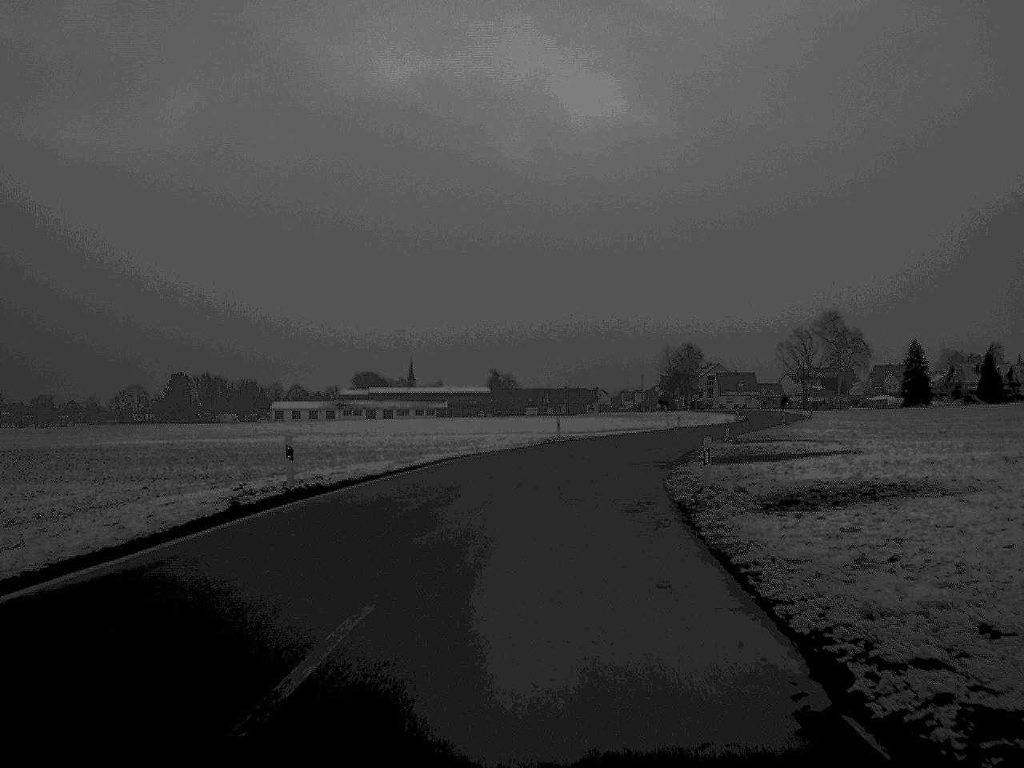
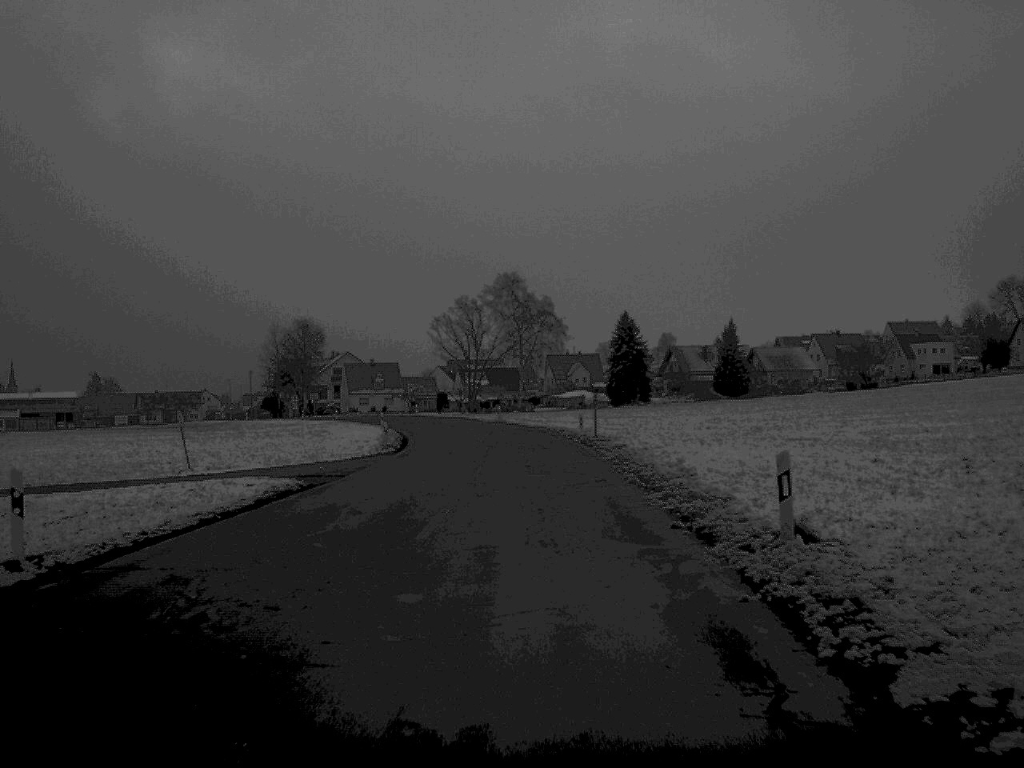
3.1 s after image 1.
(+11.8, +75.1) m; +16°
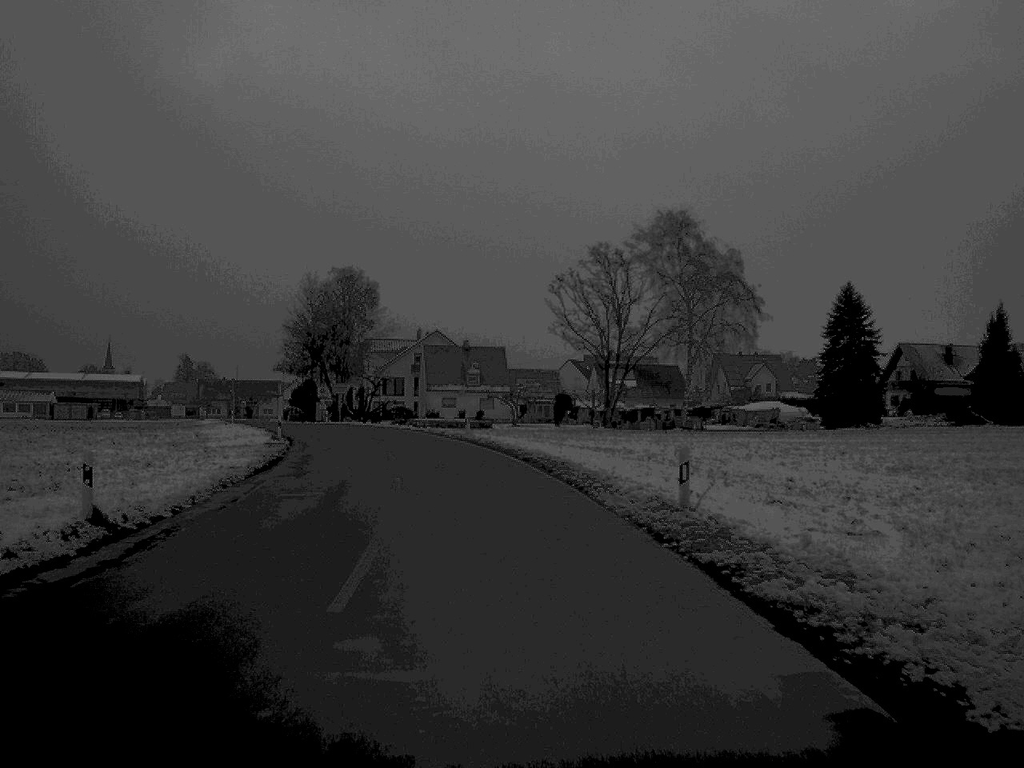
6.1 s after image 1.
(-1.8, +64.3) m; -7°
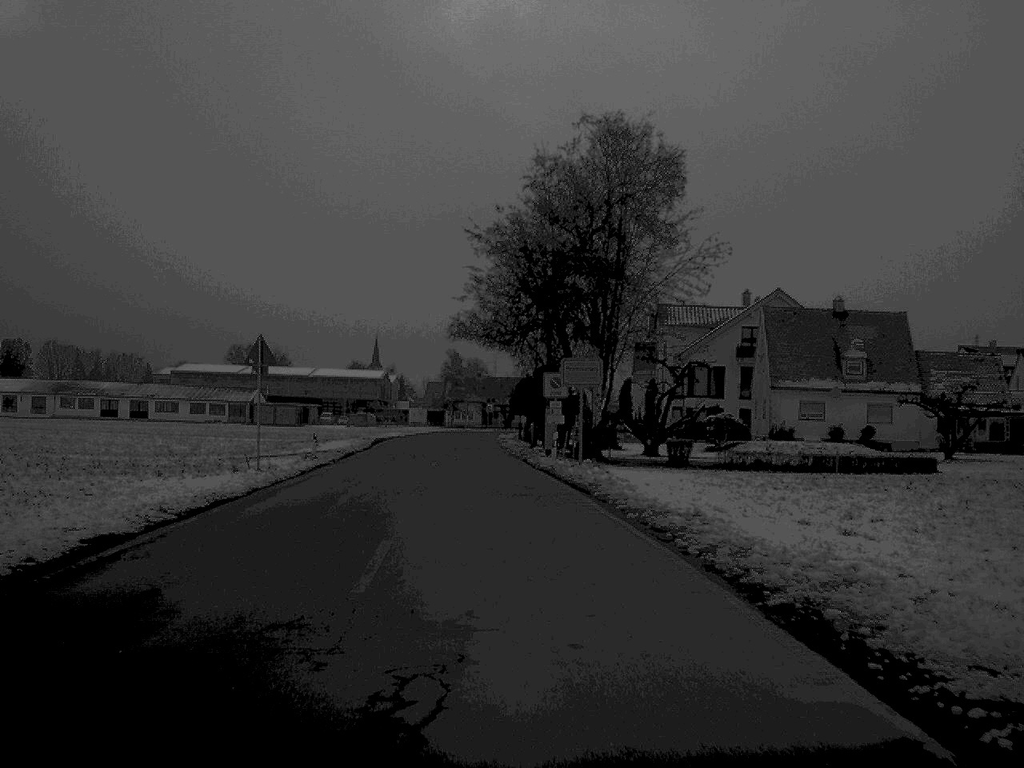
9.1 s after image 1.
(-6.9, +59.1) m; -13°
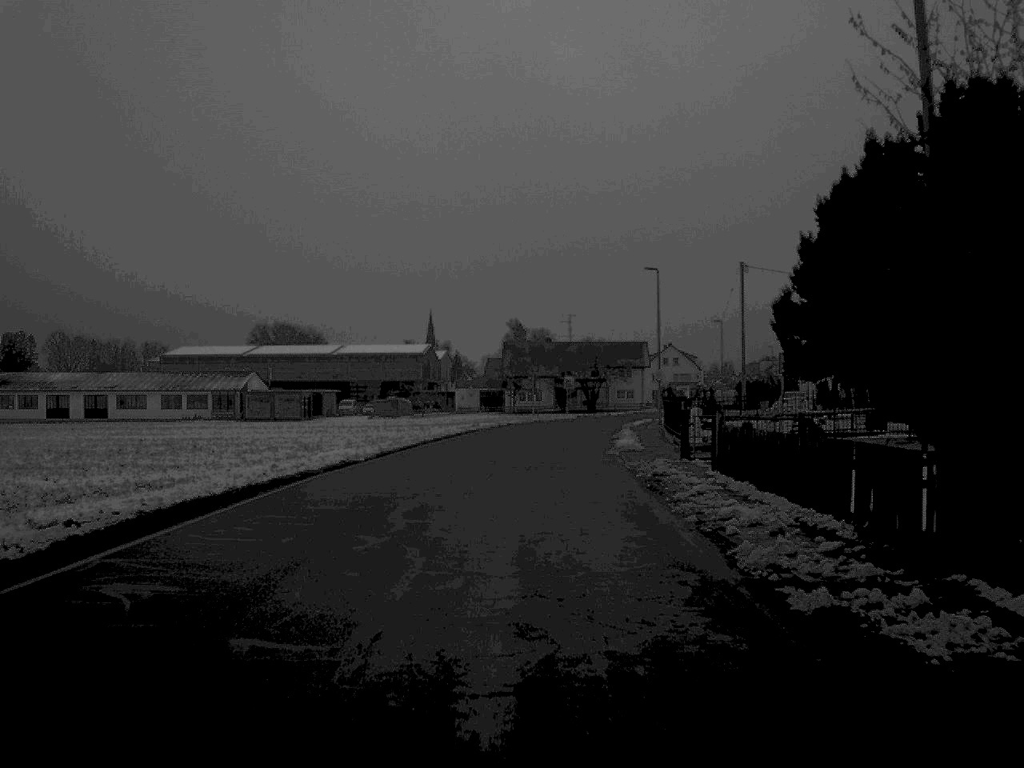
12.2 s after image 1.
(-2.3, +53.2) m; -3°
